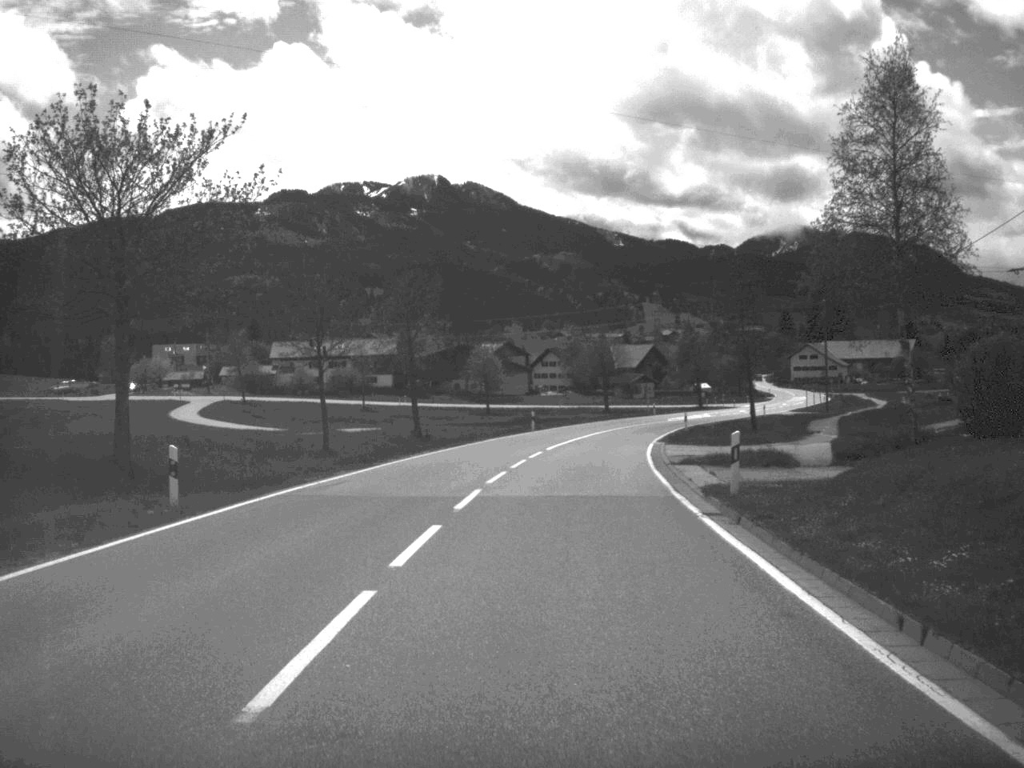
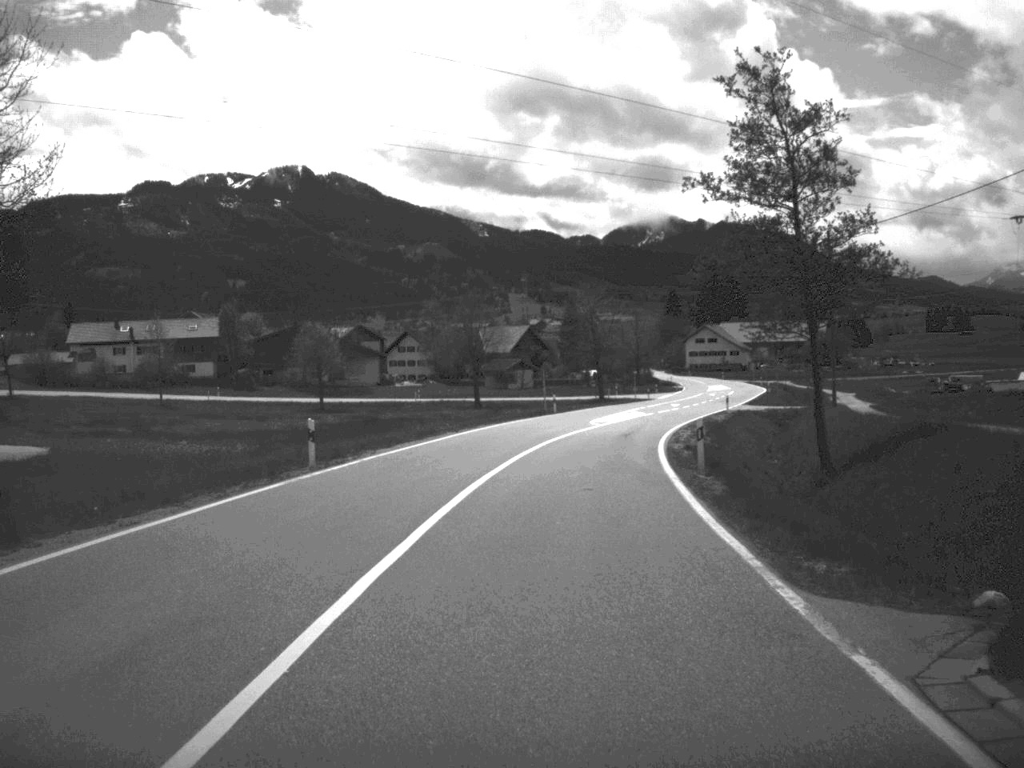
(+1.9, +39.7) m; +6°
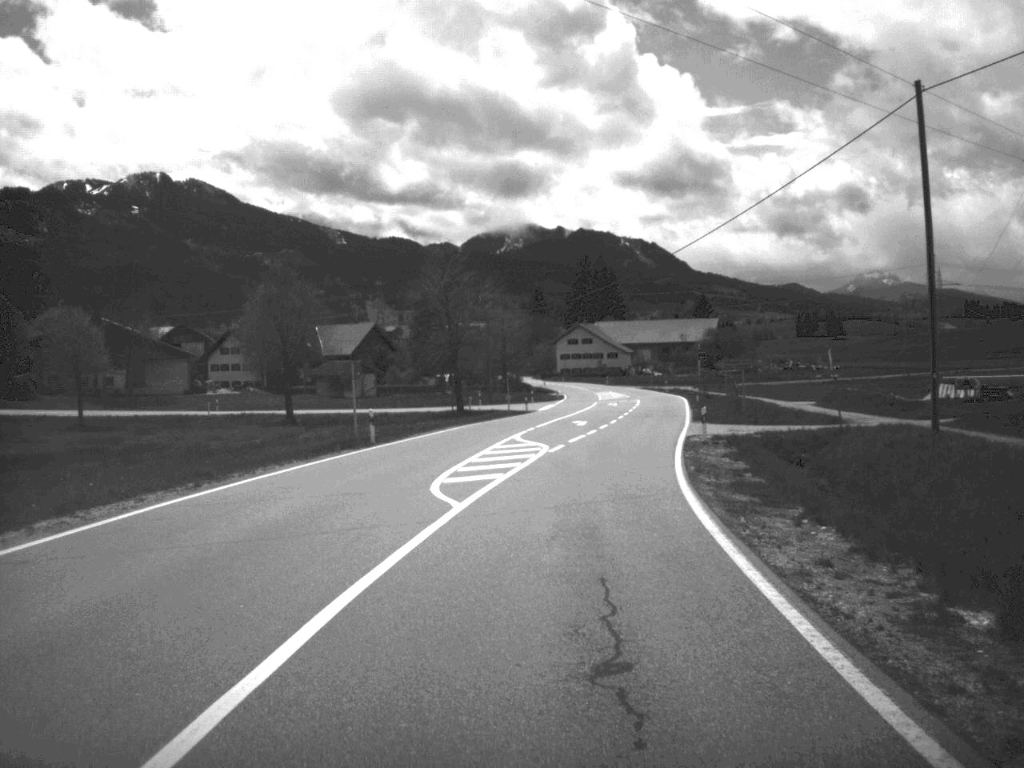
(+1.9, +34.4) m; +6°
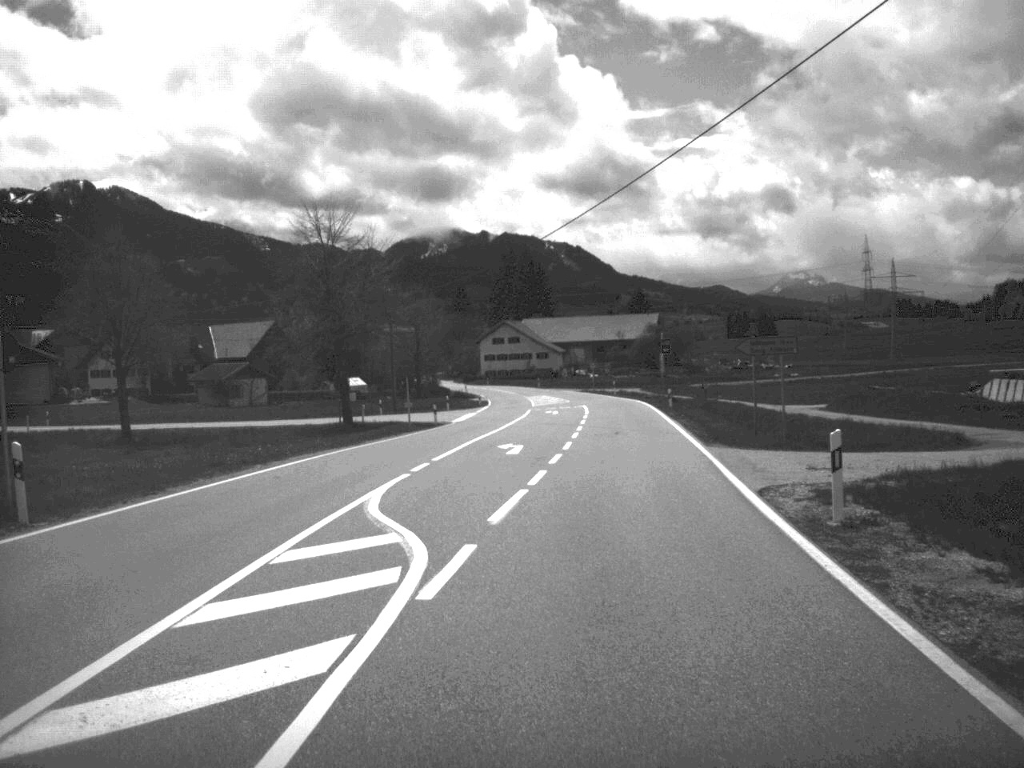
(+0.7, +22.7) m; +3°
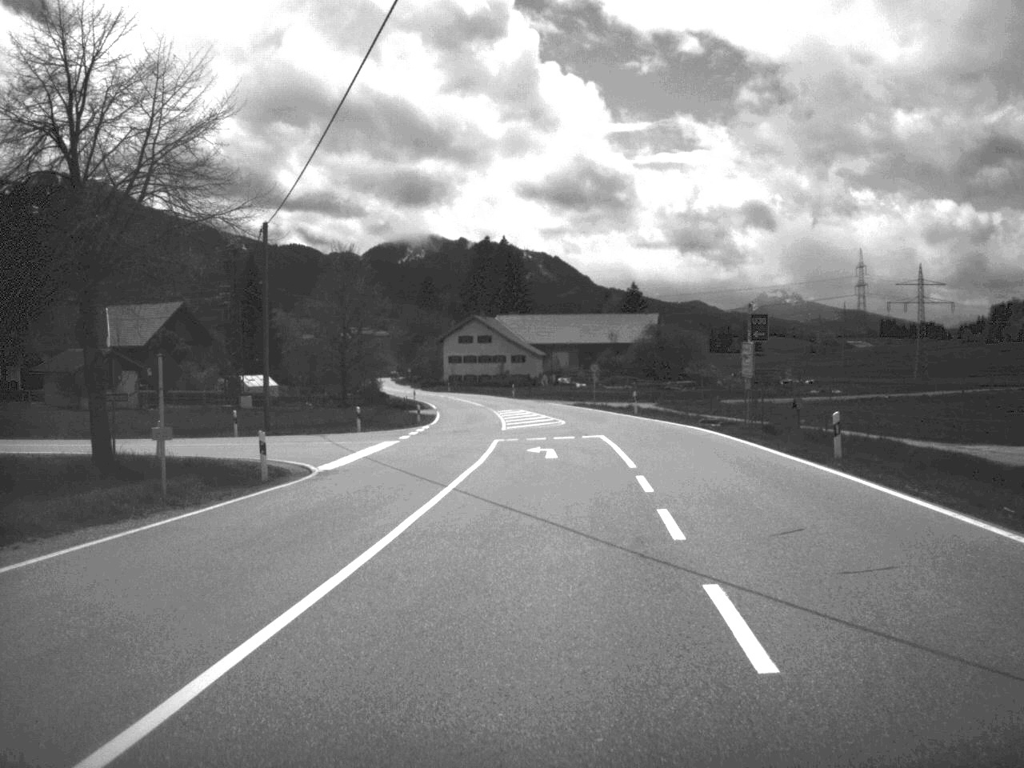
(+0.2, +36.0) m; +1°
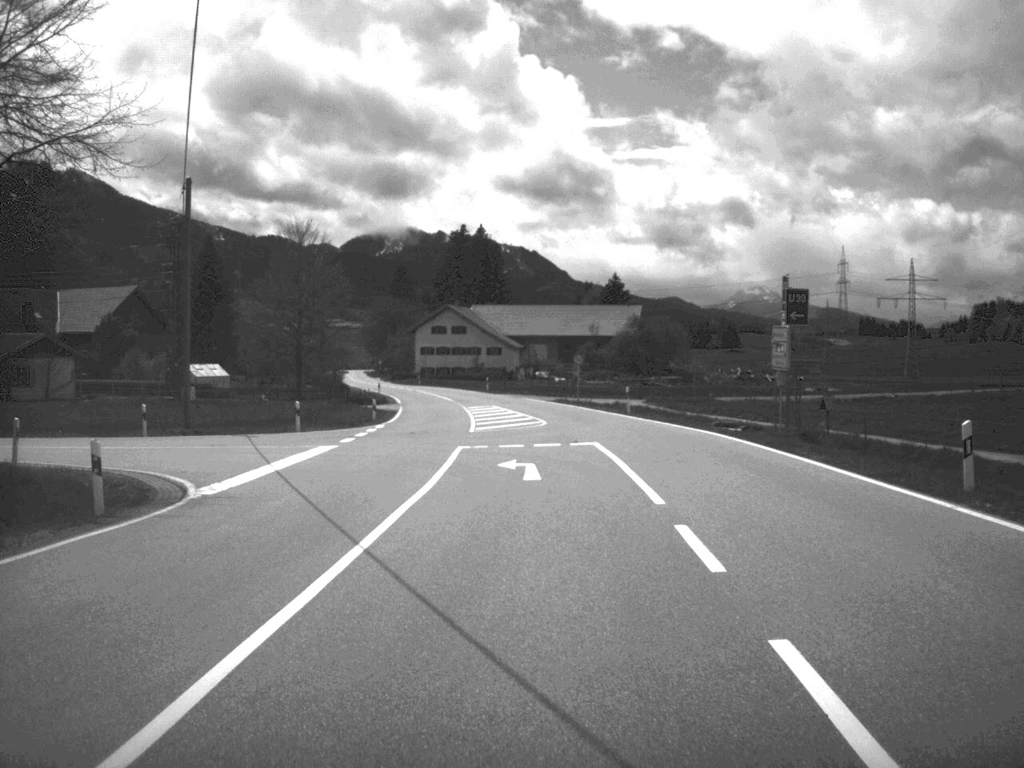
(+0.1, +8.7) m; +1°
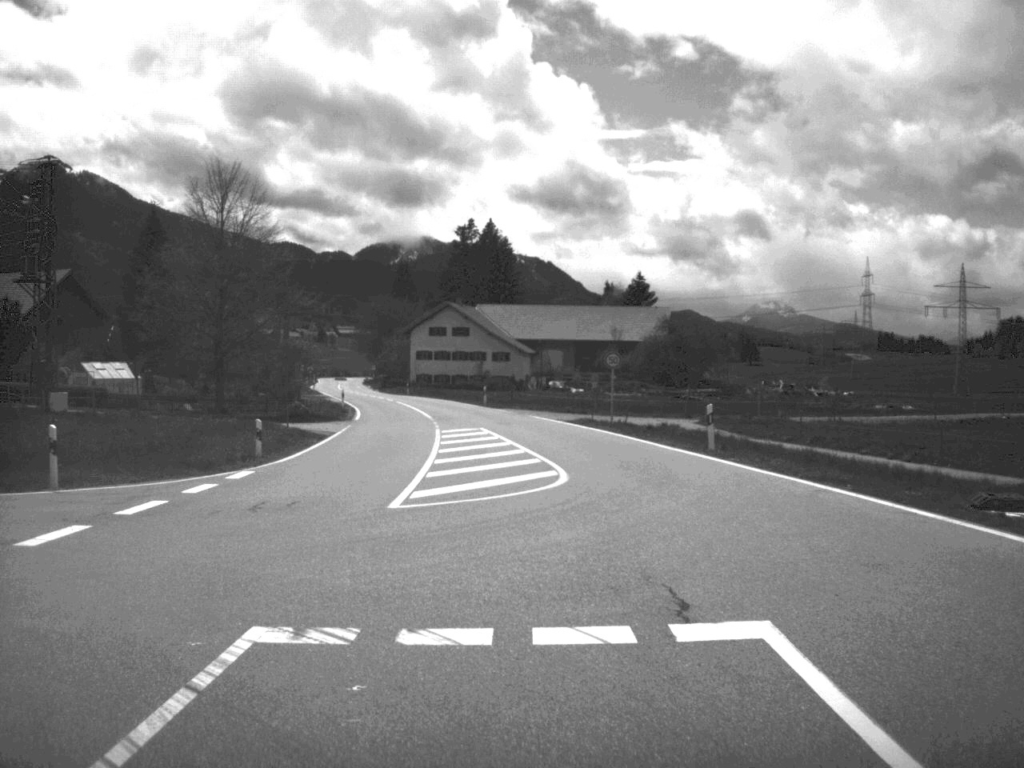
(+0.2, +22.4) m; -1°
